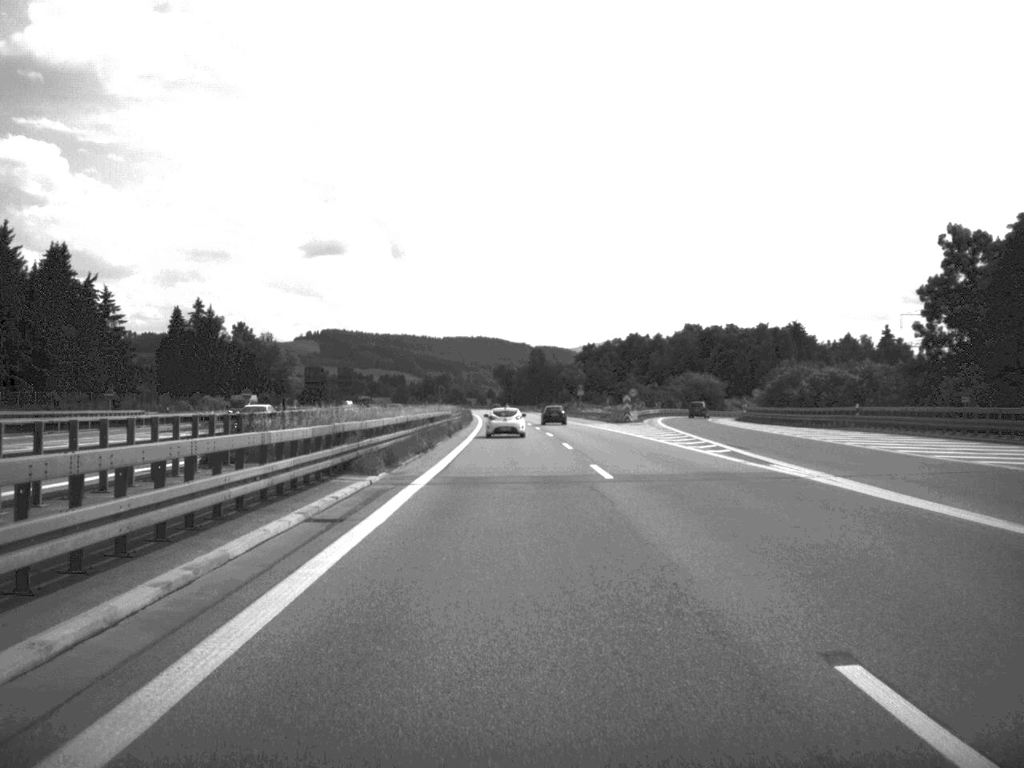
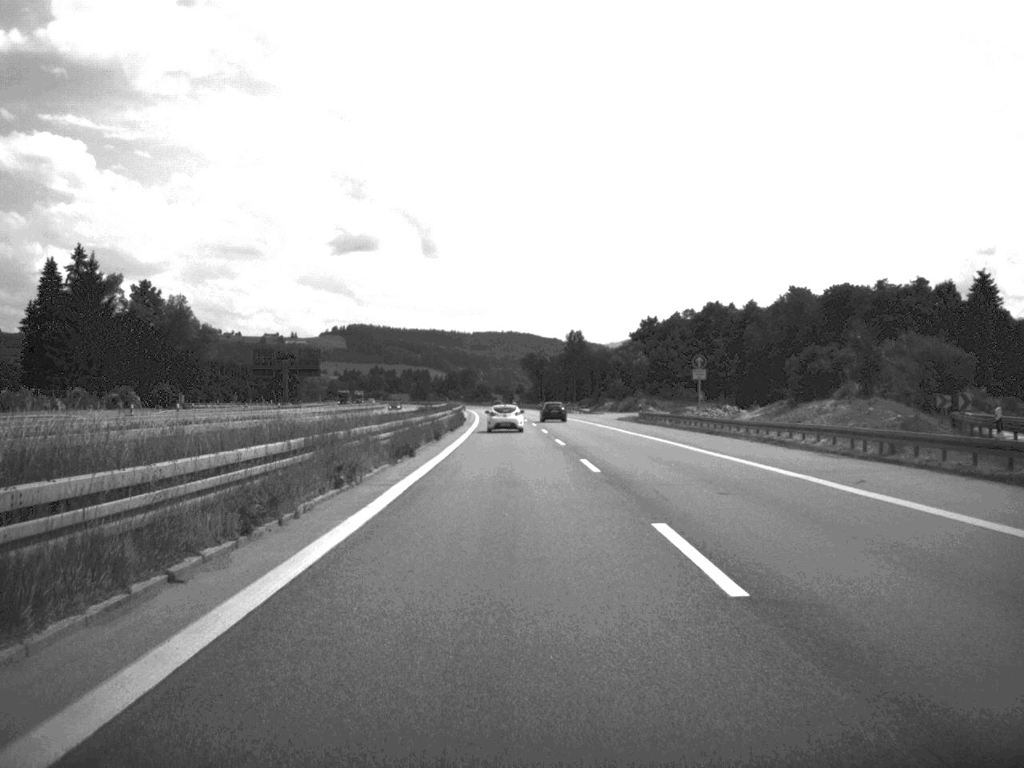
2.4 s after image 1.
(-1.1, +86.7) m; -1°
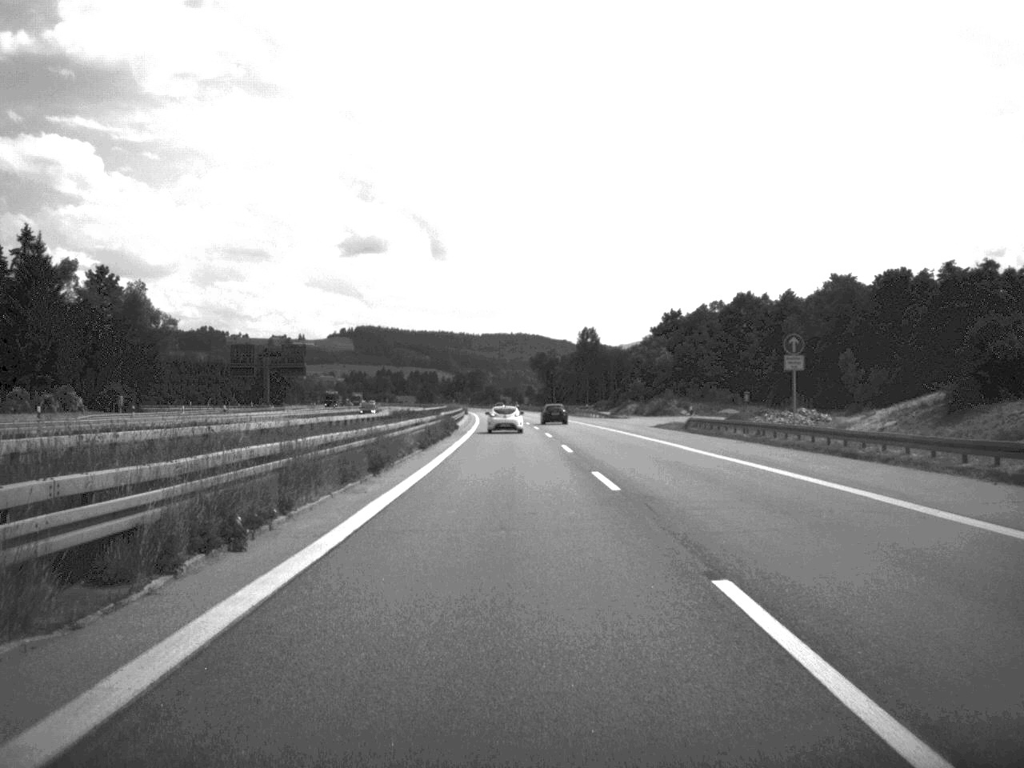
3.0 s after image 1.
(-0.1, +22.8) m; 0°
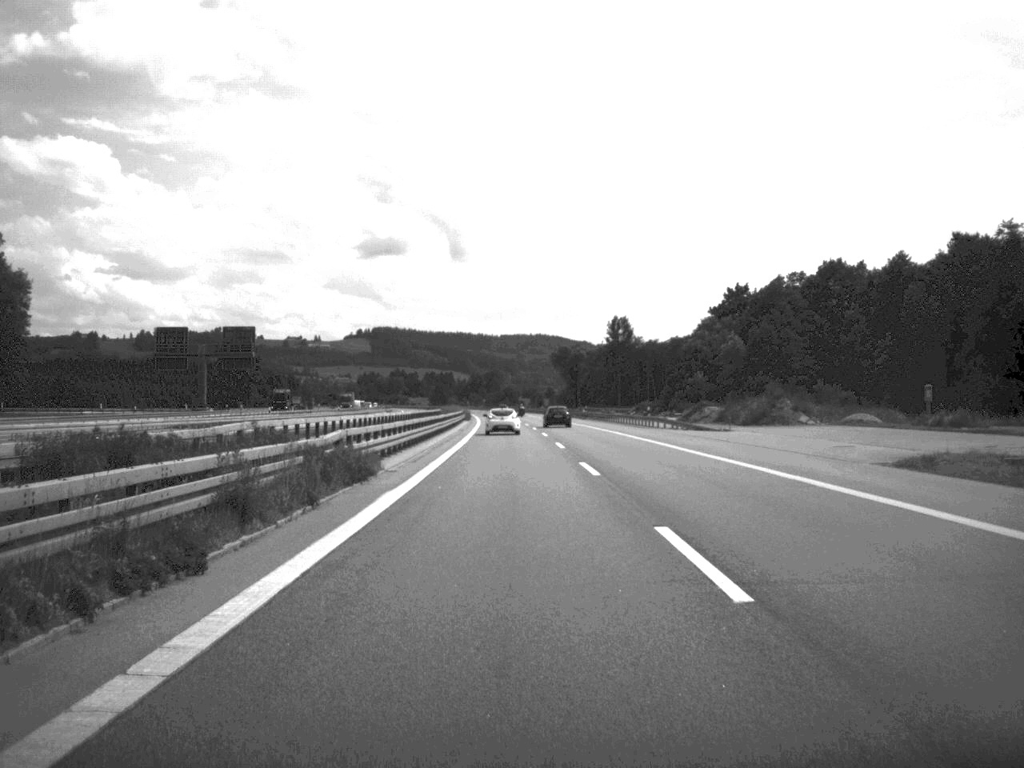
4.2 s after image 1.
(-0.4, +48.0) m; -1°
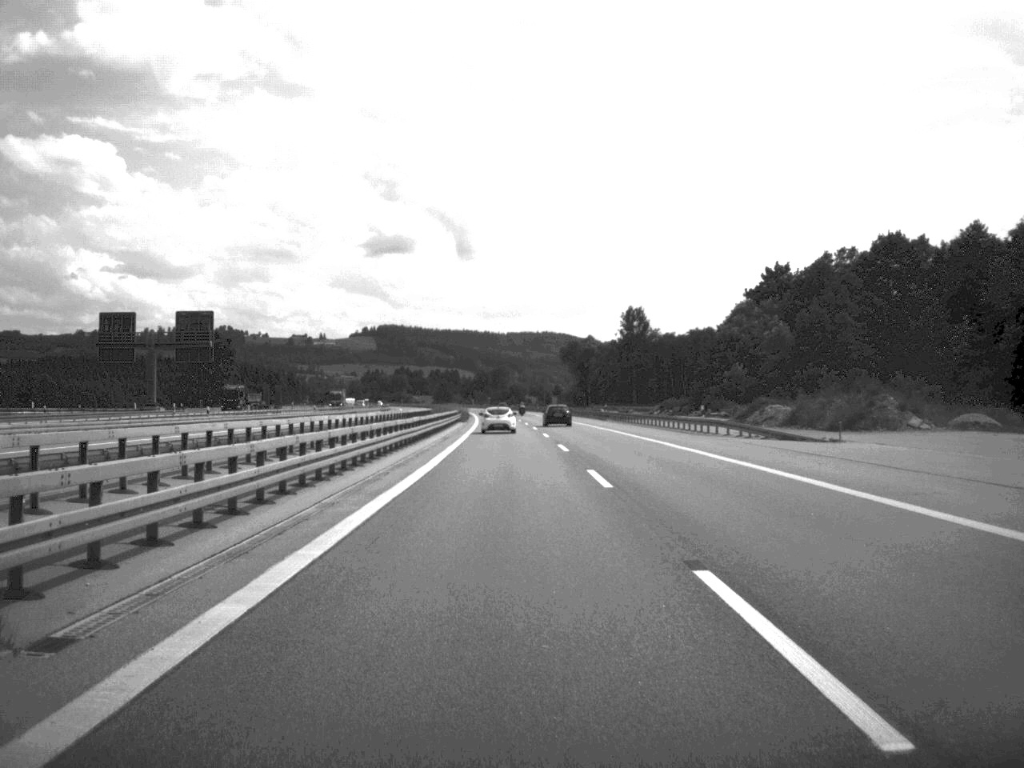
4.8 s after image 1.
(-0.1, +22.1) m; 0°
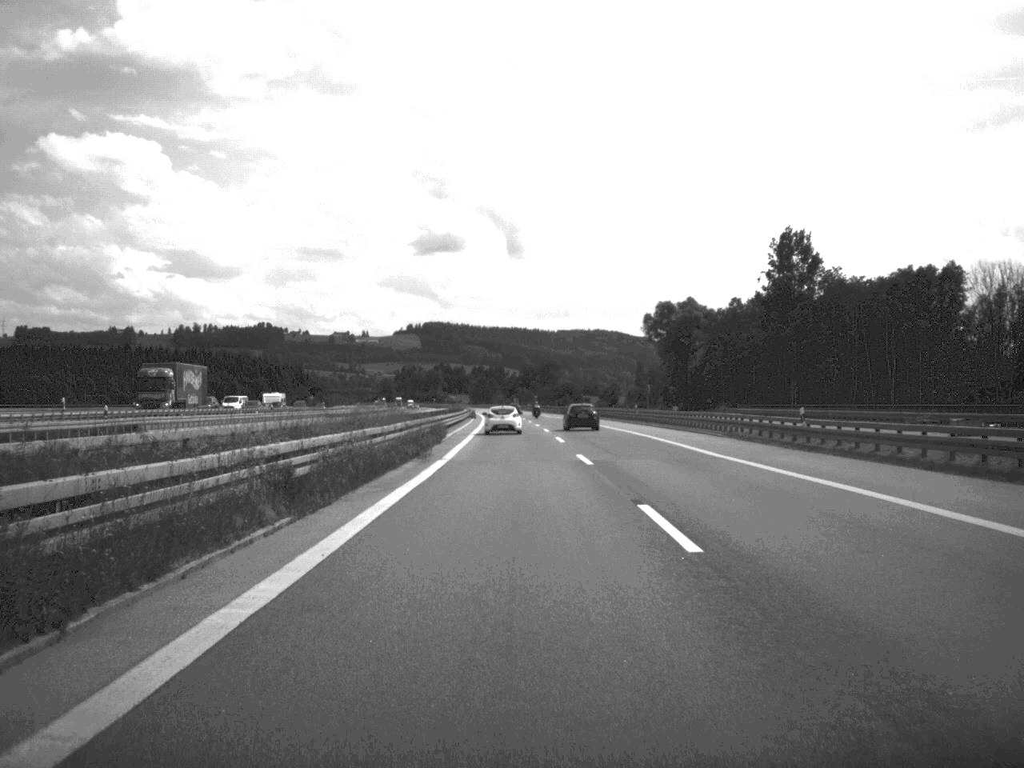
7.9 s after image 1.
(-2.4, +118.0) m; -2°
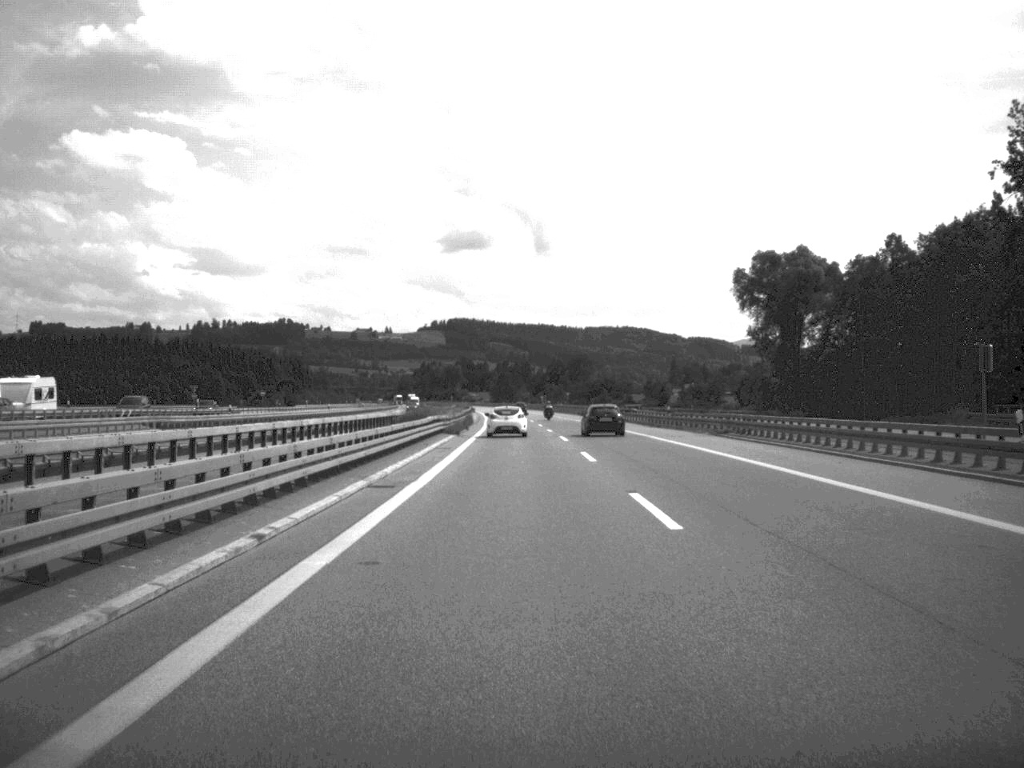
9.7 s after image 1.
(-0.7, +69.0) m; -1°
